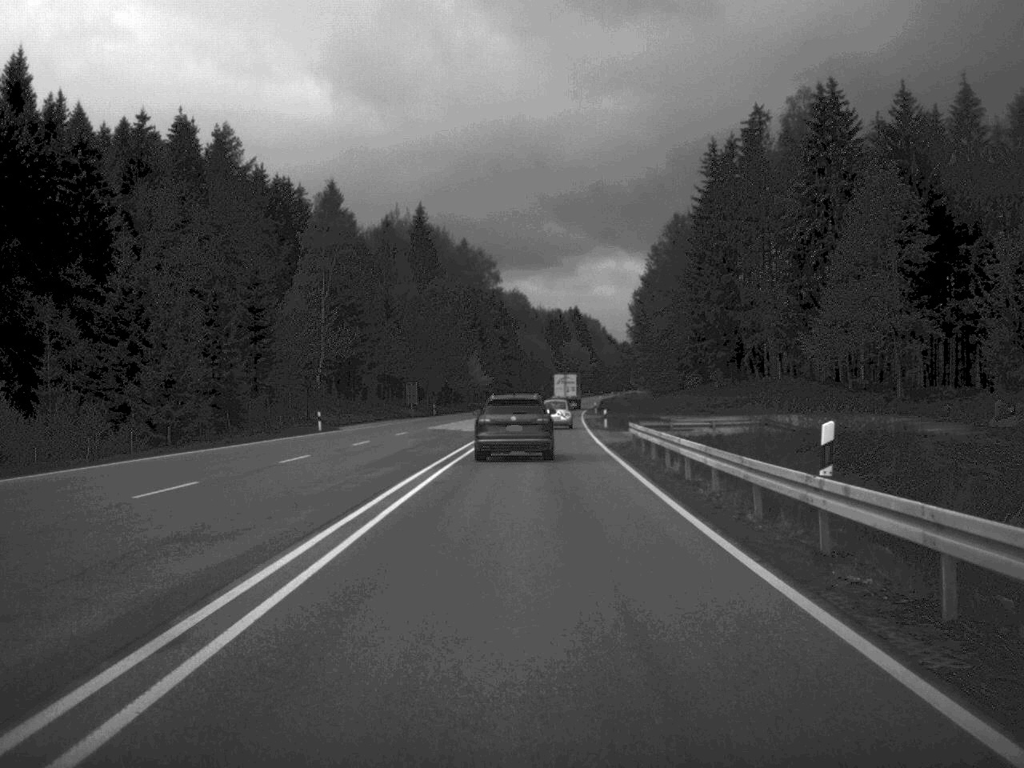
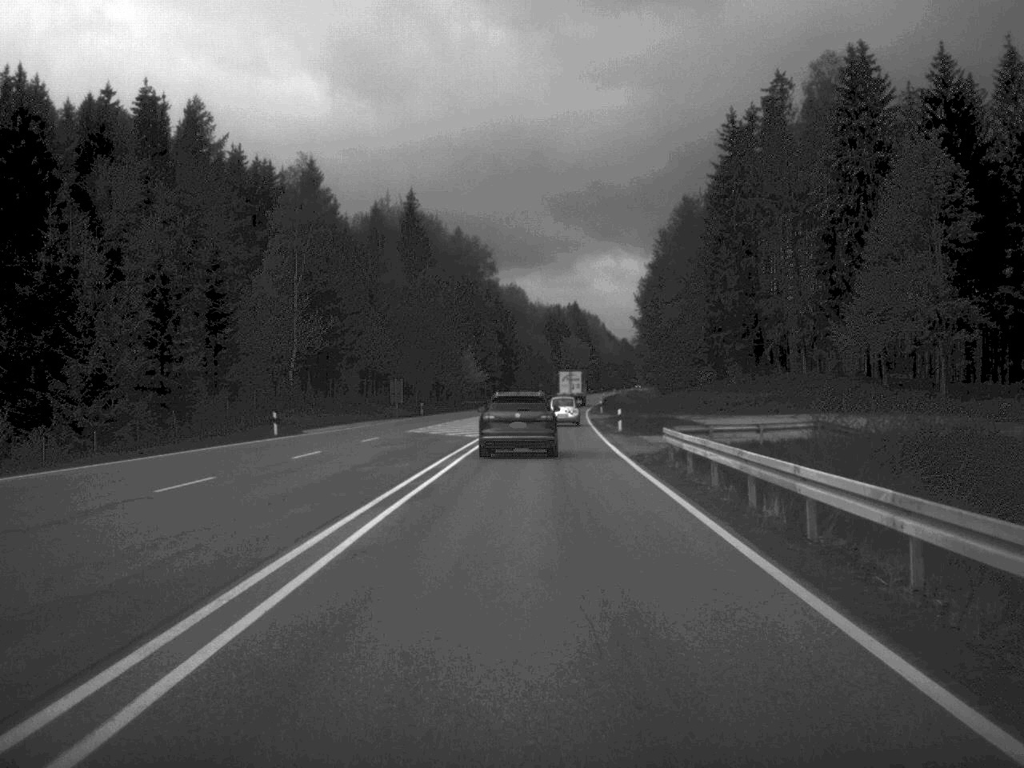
(0.0, +10.9) m; 0°
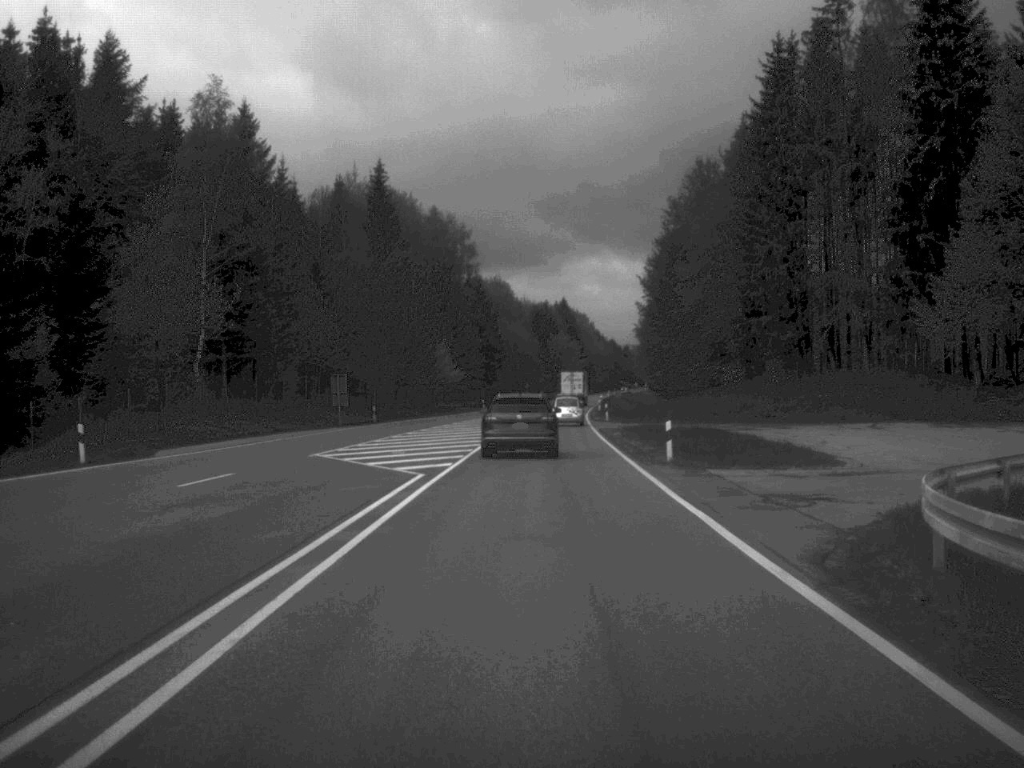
(+0.1, +22.3) m; +1°
